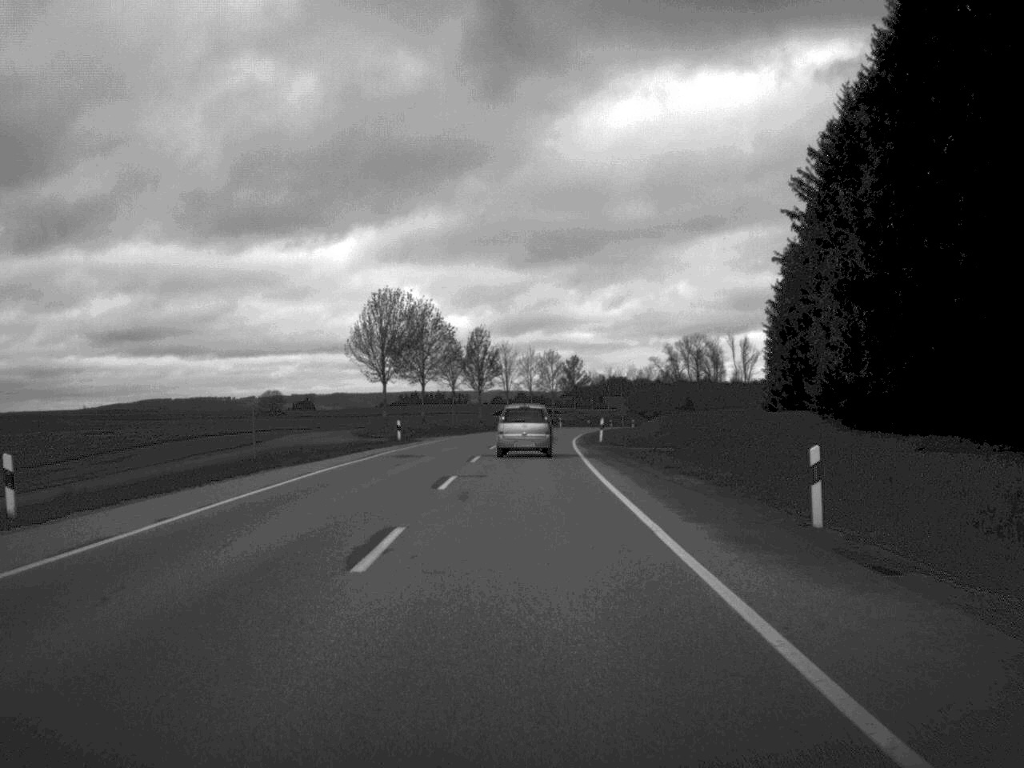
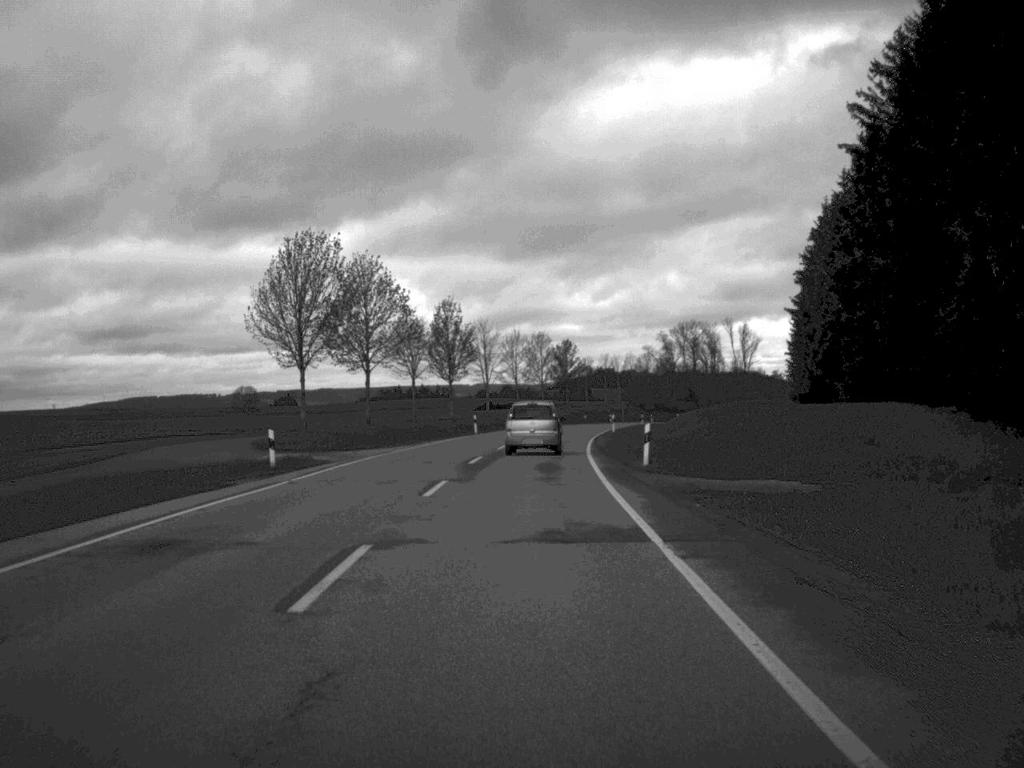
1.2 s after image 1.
(+0.1, +25.4) m; +1°
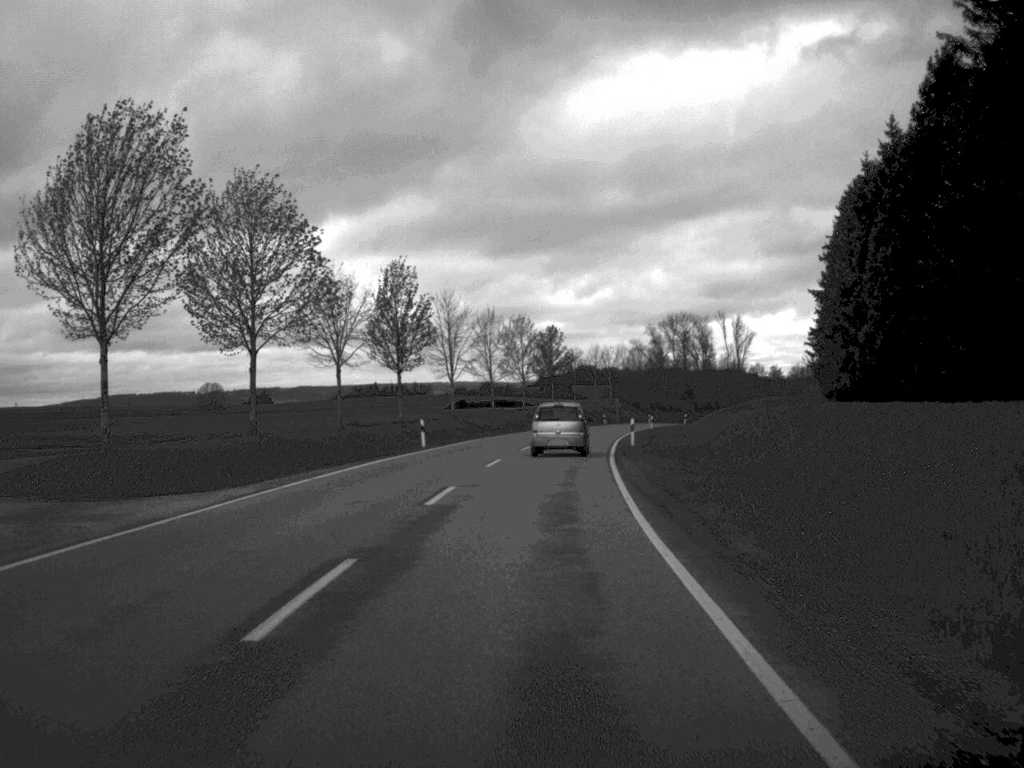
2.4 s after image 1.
(+0.2, +24.4) m; +1°
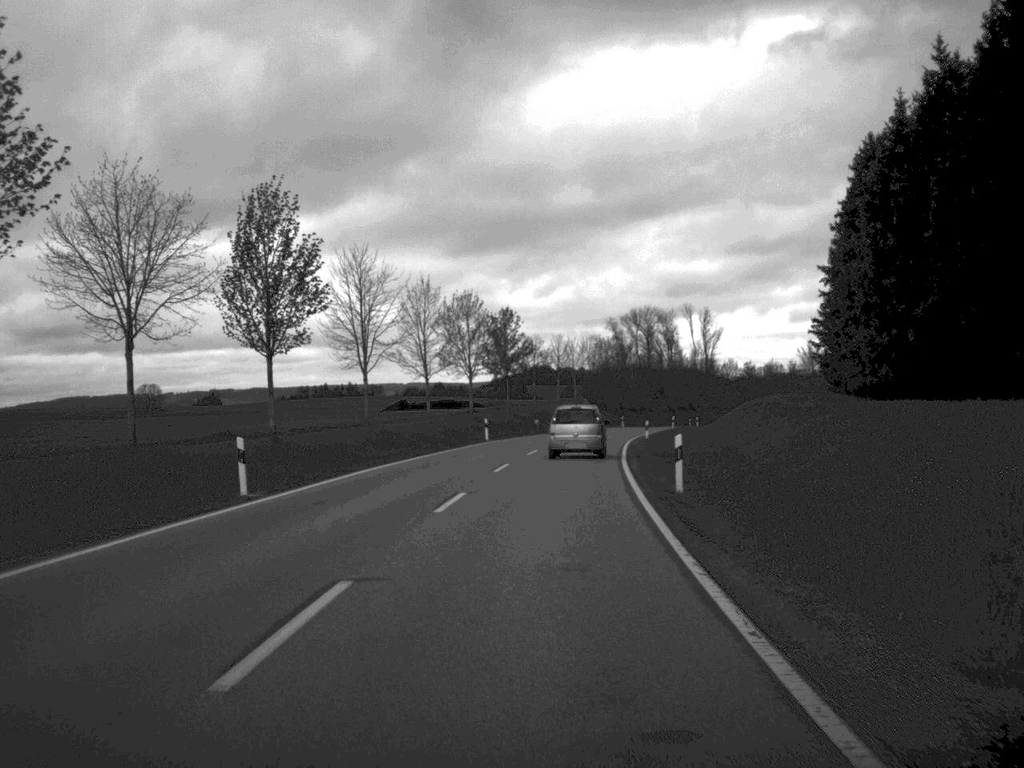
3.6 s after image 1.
(+0.4, +24.5) m; +2°
